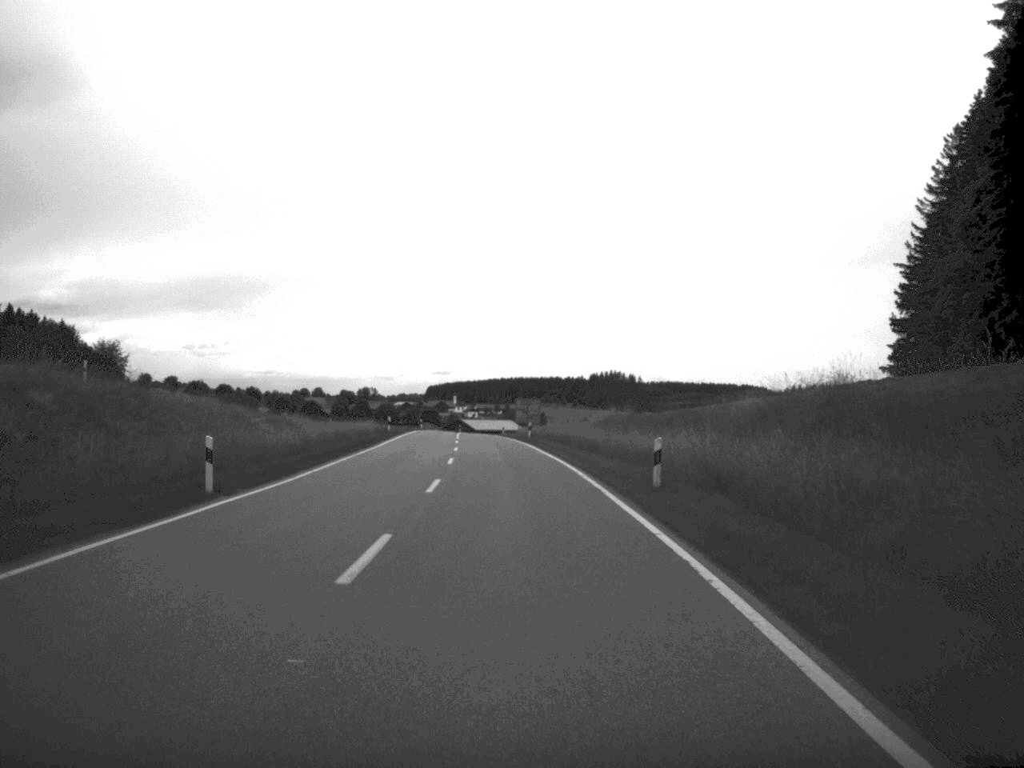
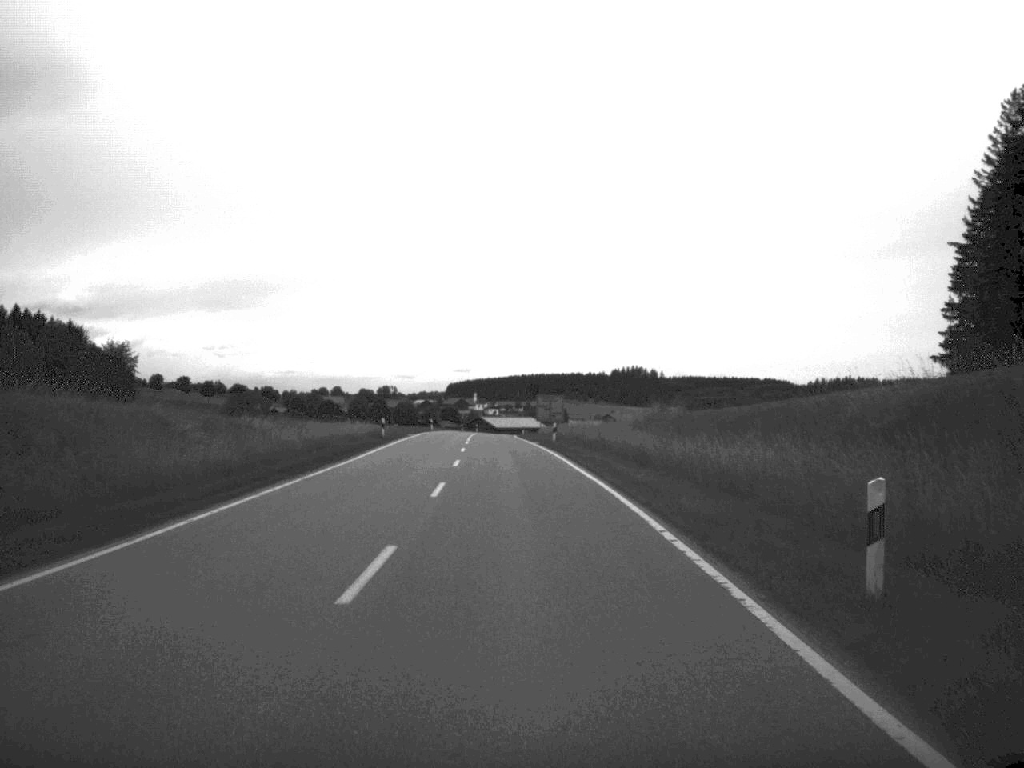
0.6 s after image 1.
(-0.1, +12.6) m; -1°
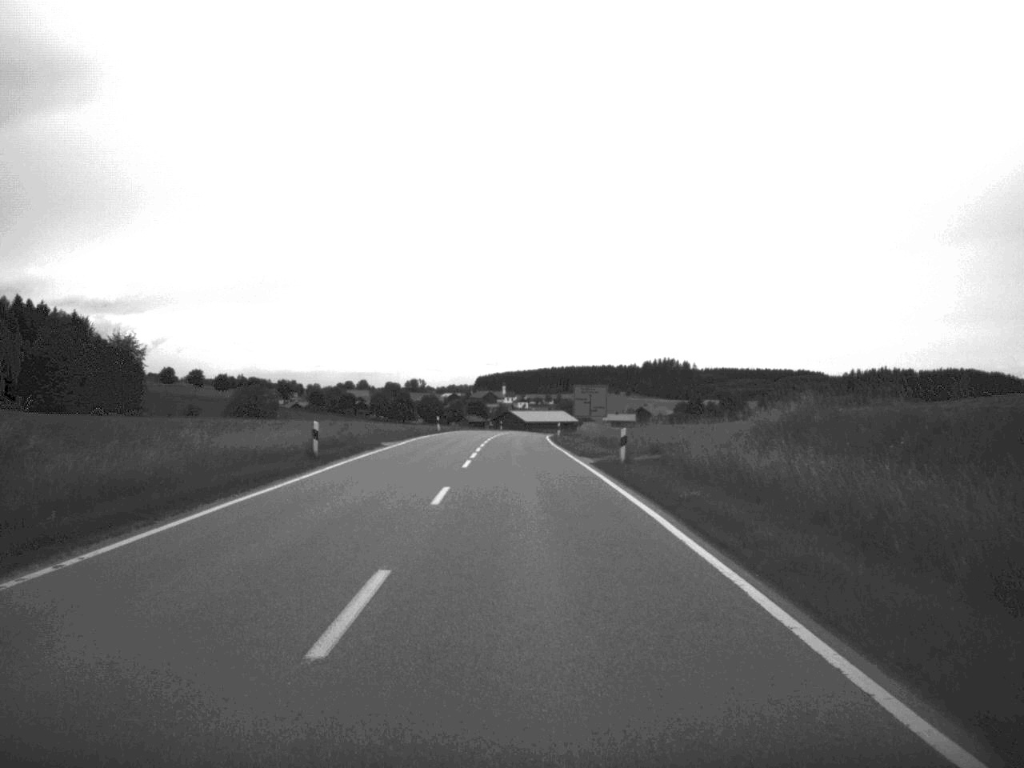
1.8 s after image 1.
(-0.4, +25.7) m; -1°
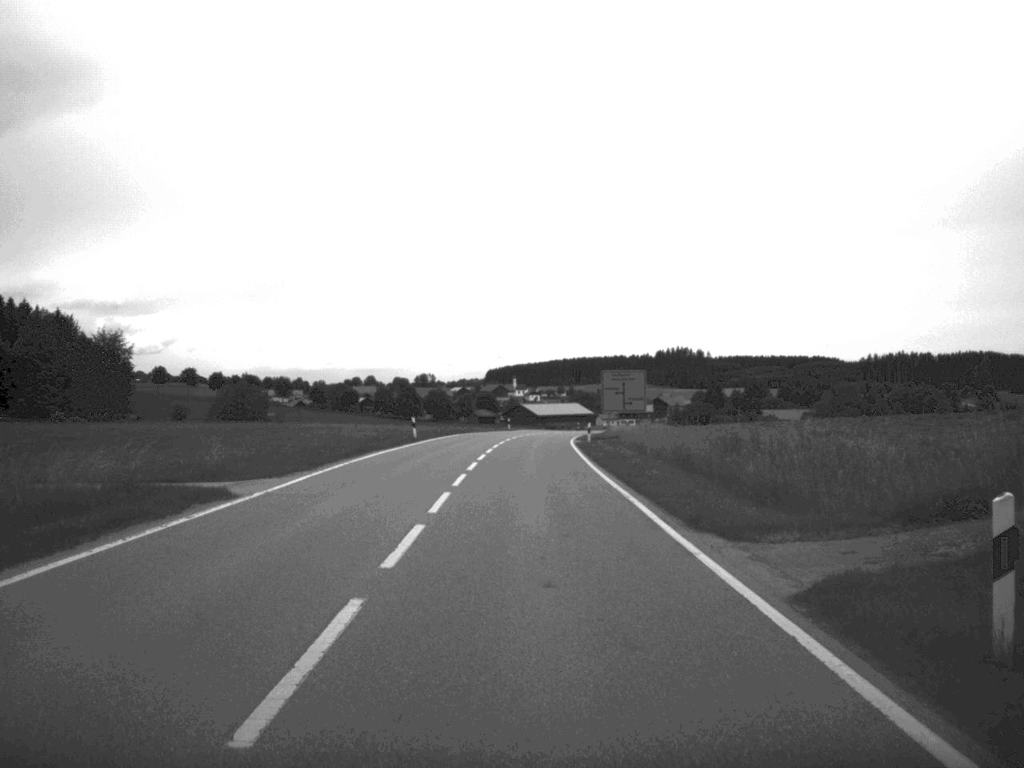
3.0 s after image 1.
(-0.1, +25.4) m; -1°
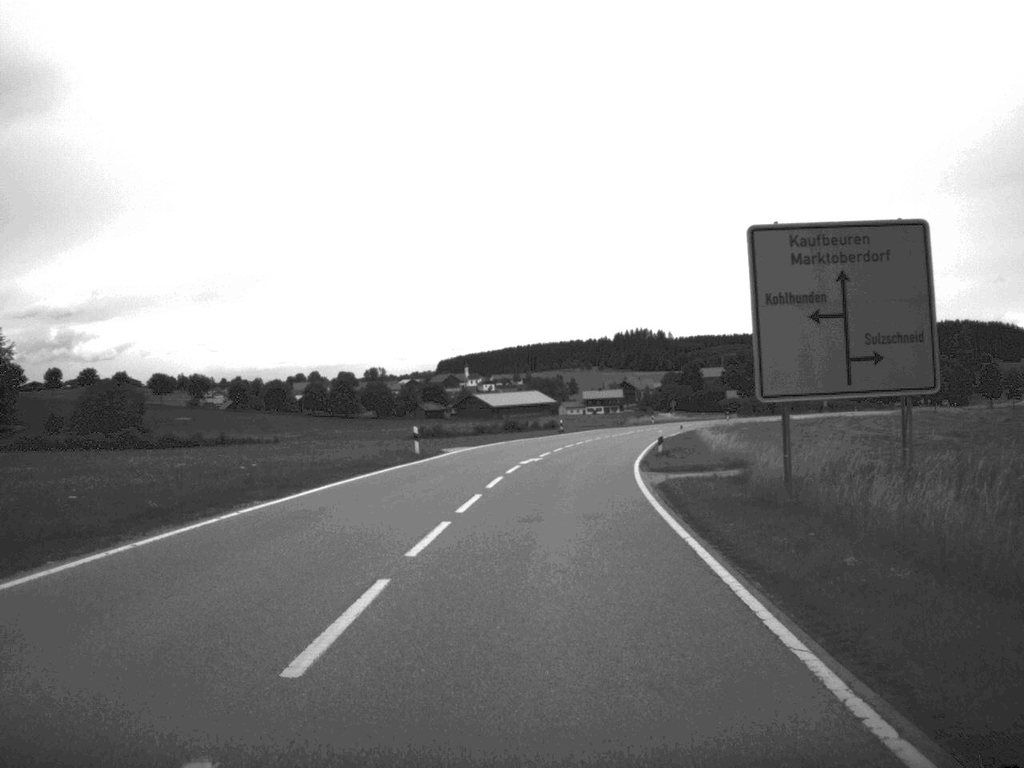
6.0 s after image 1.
(+0.7, +63.7) m; +2°
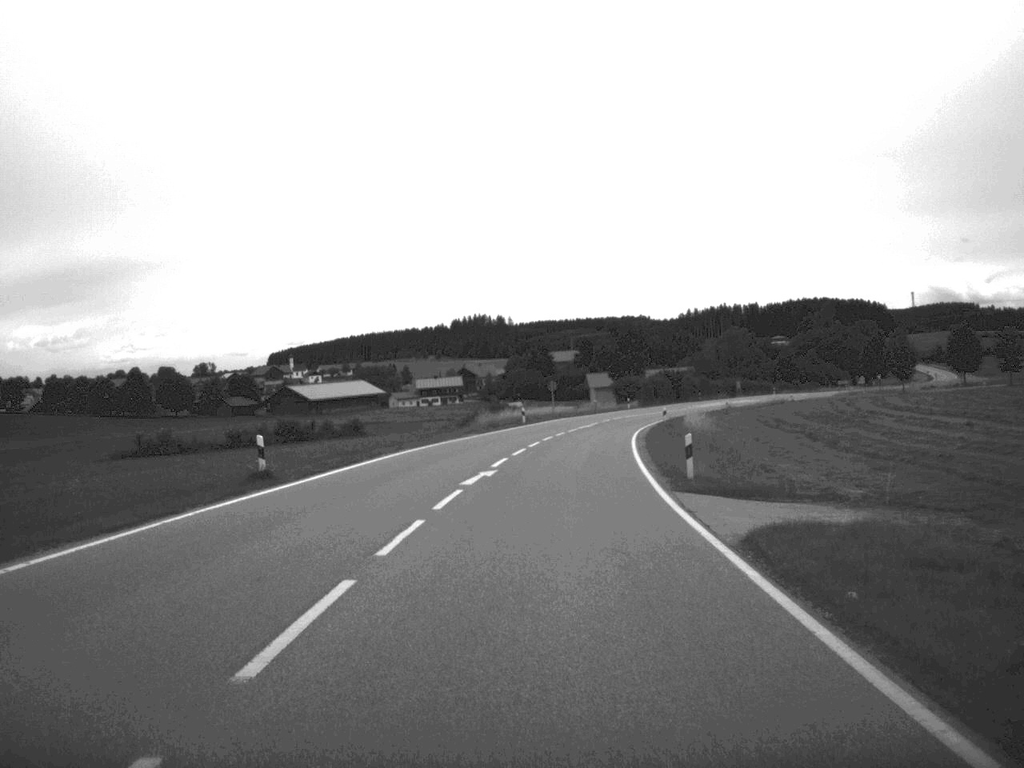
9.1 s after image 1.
(+4.3, +63.8) m; +7°
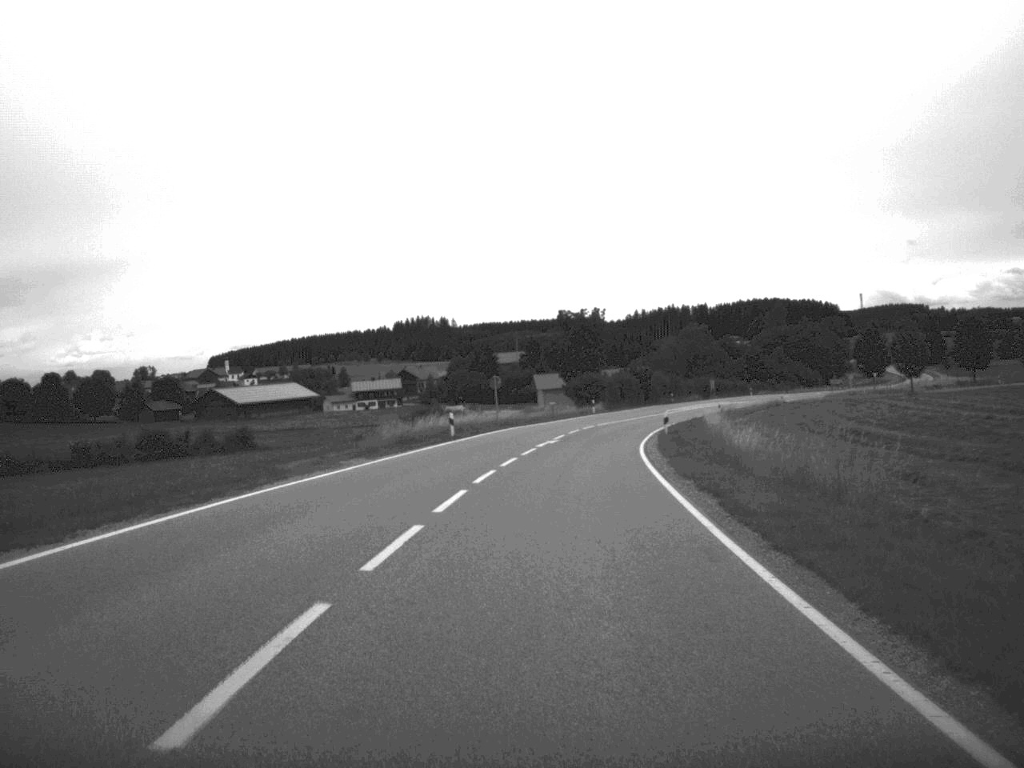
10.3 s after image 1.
(+0.5, +24.8) m; +2°
